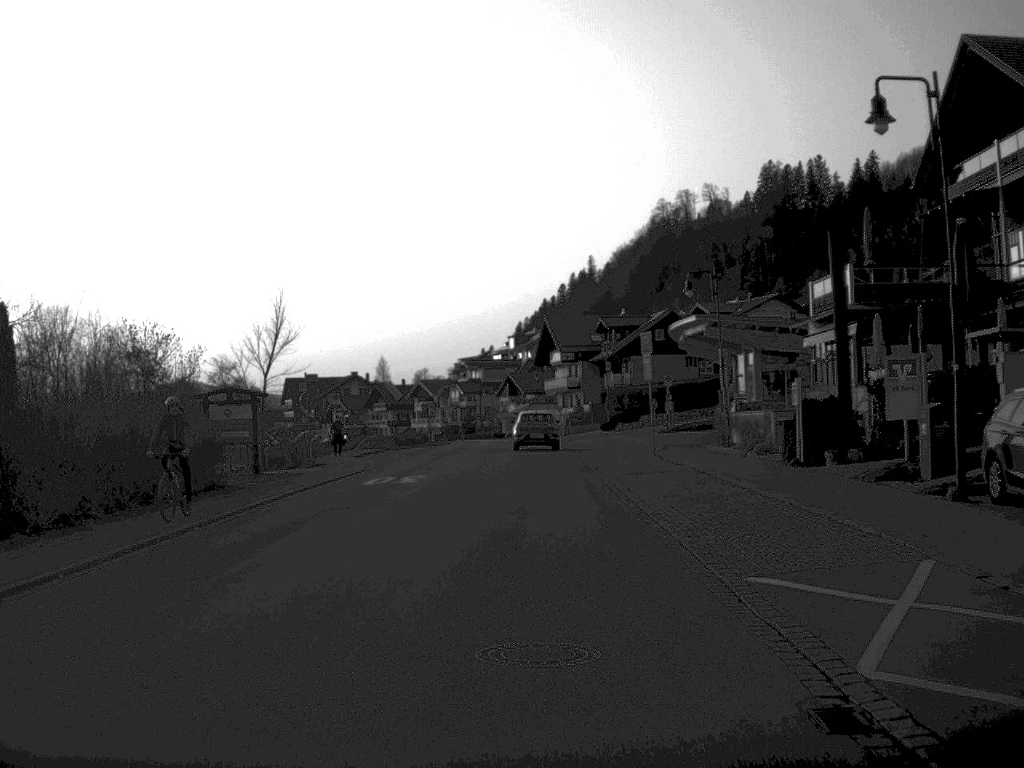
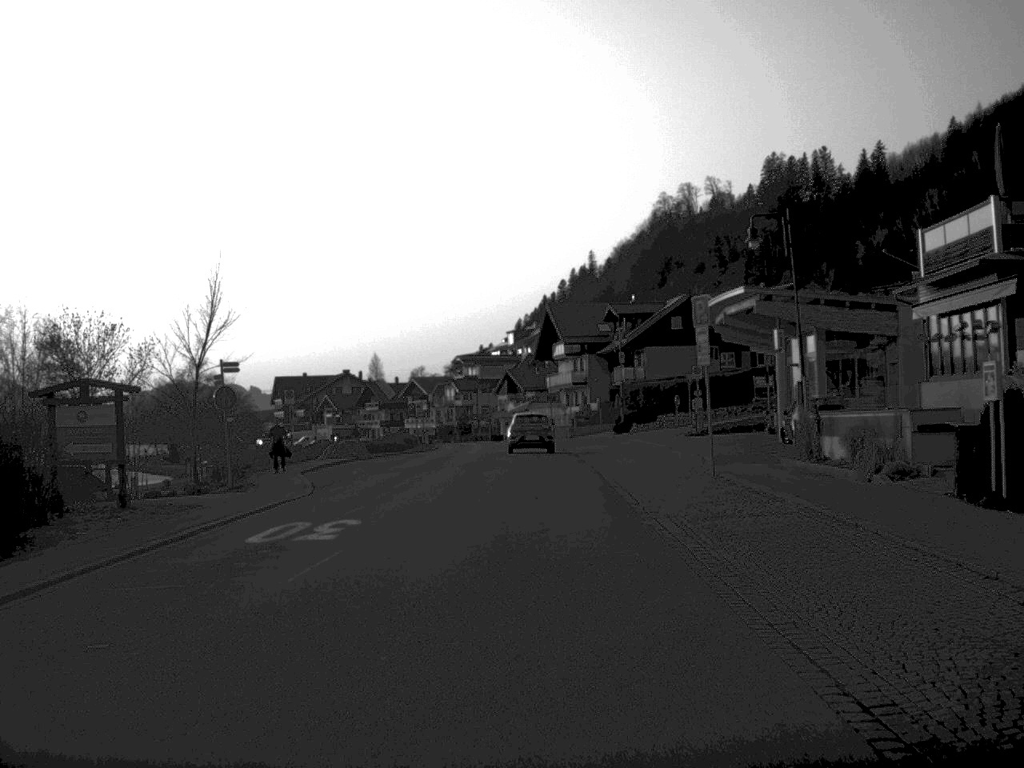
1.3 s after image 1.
(0.0, +12.0) m; 0°
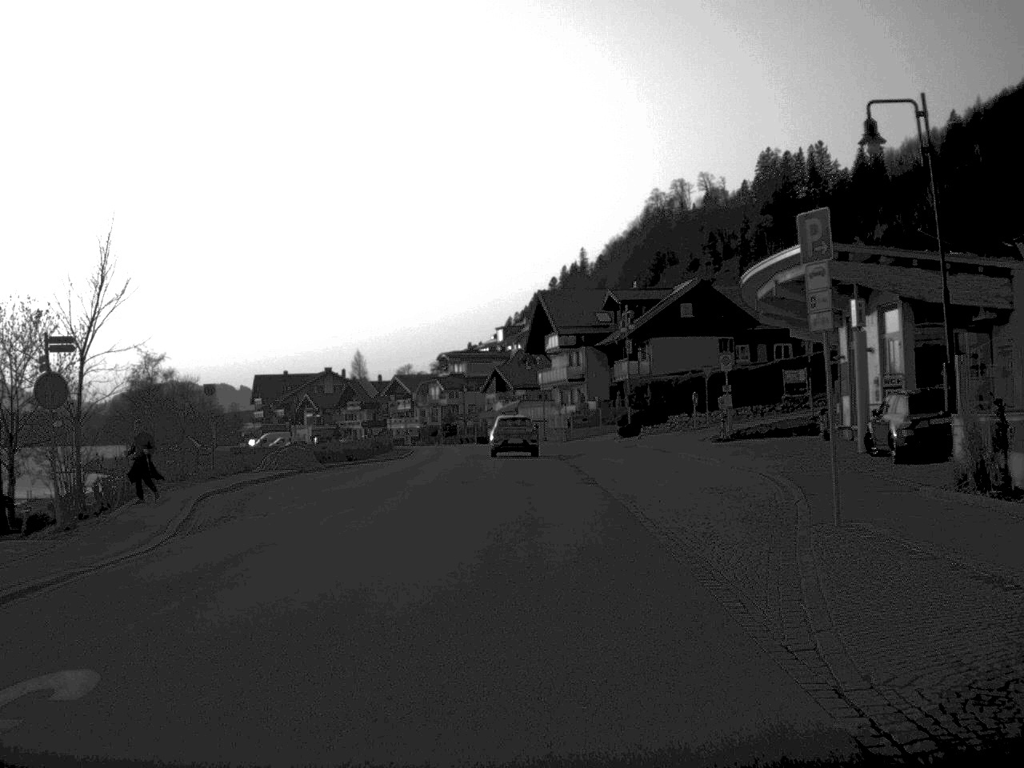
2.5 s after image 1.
(+0.1, +11.2) m; 0°
